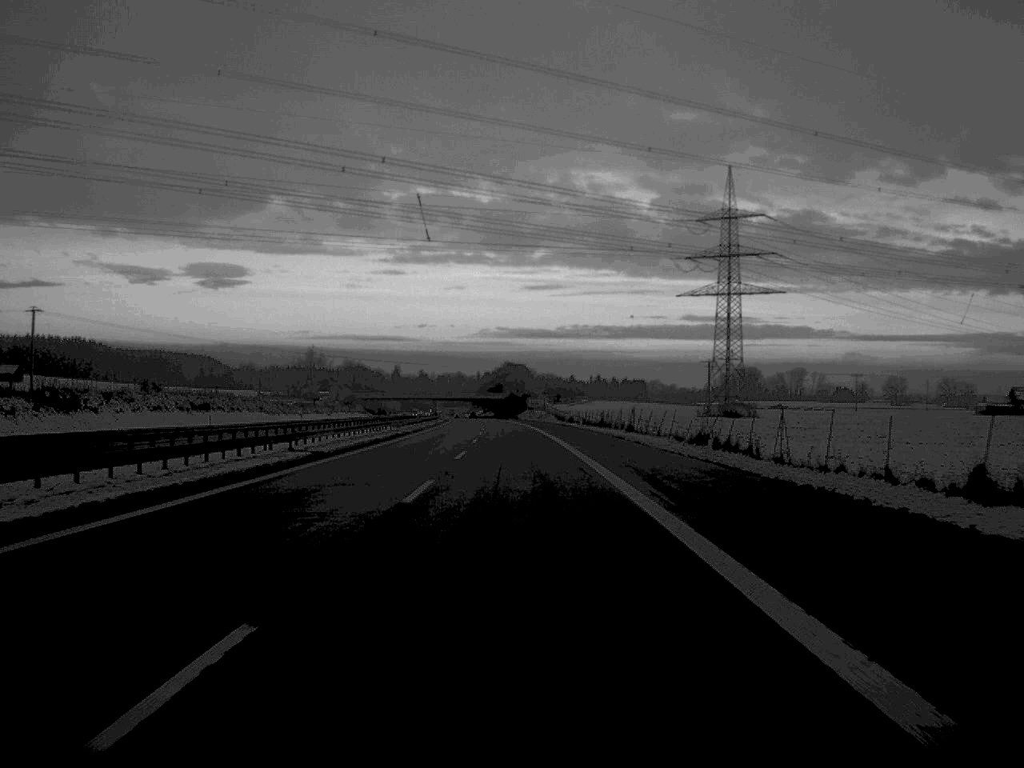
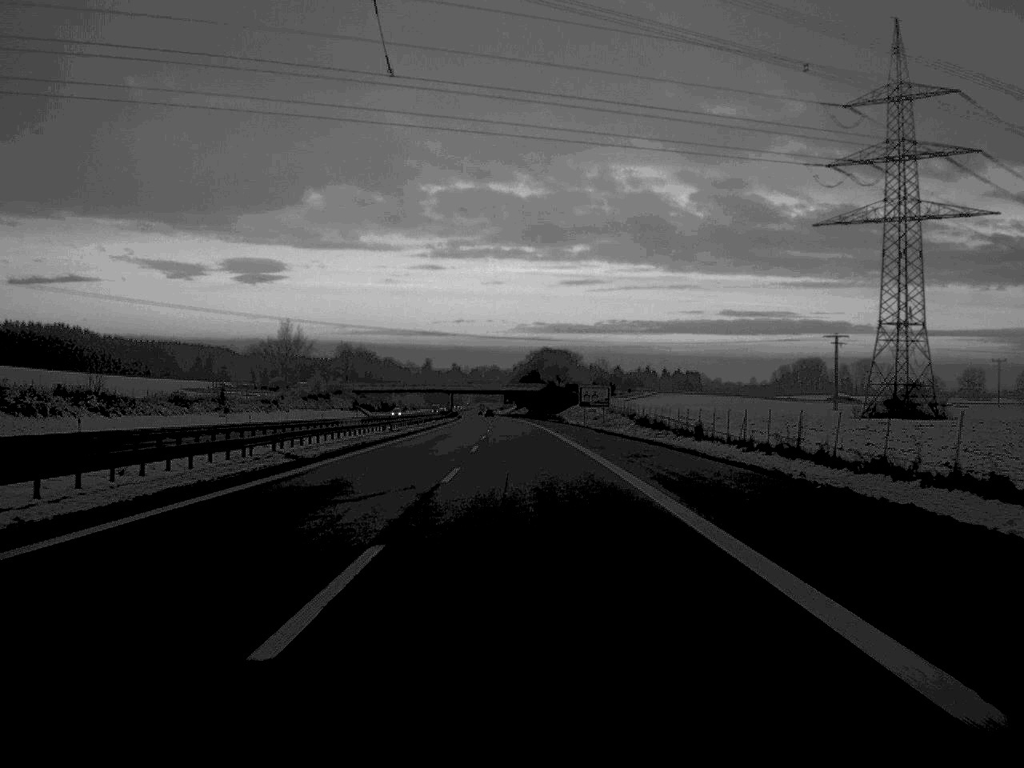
(-1.3, +84.6) m; -2°
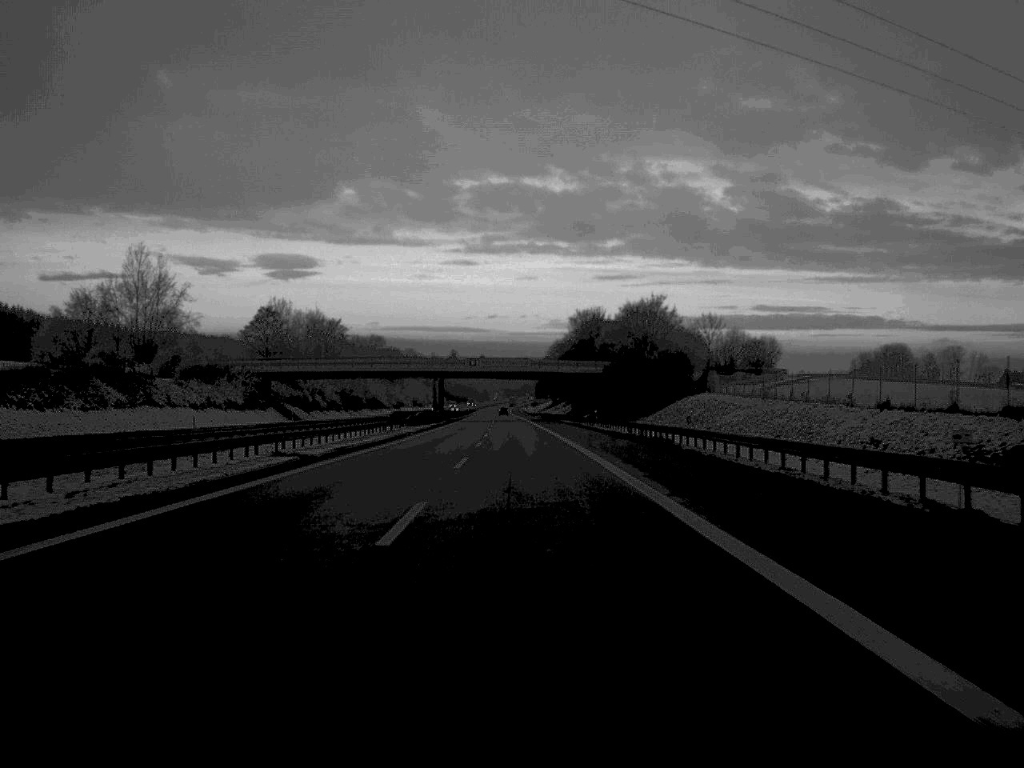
(-1.7, +118.9) m; -1°
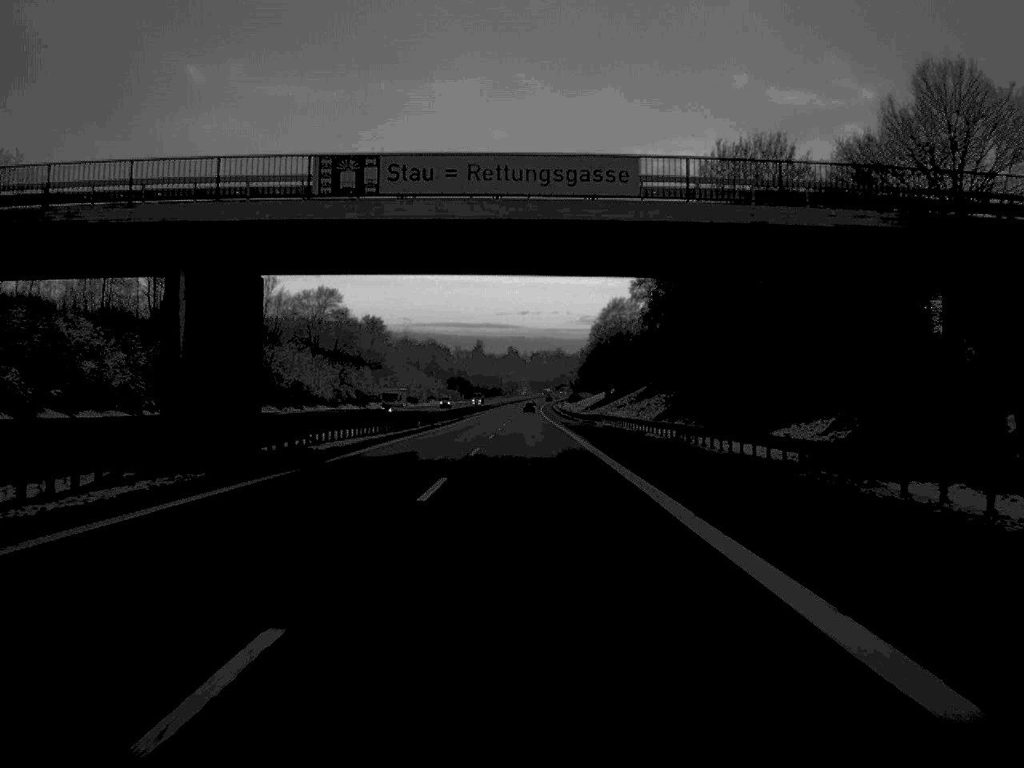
(-1.4, +119.3) m; -1°
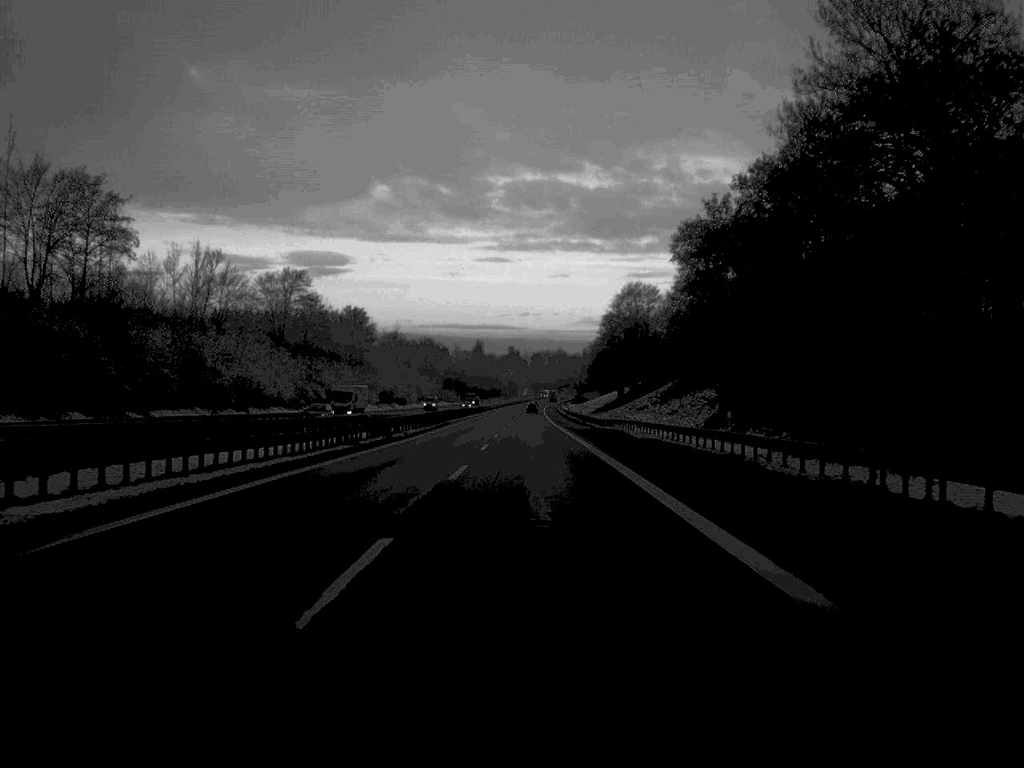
(0.0, +29.6) m; 0°
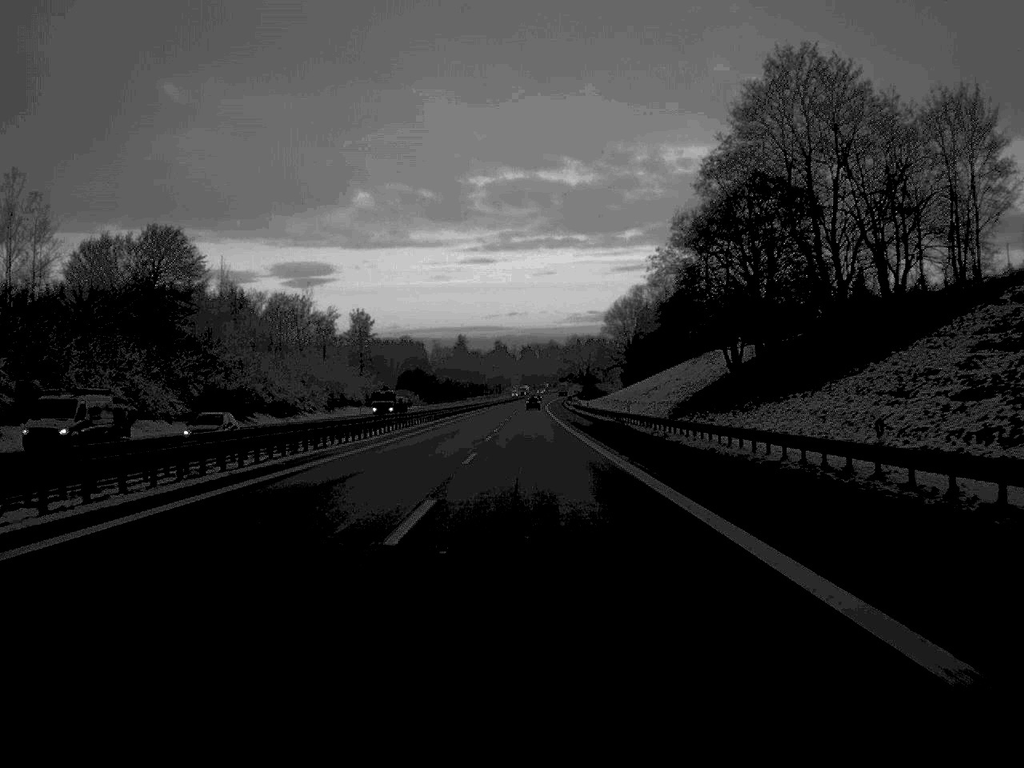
(+0.3, +120.2) m; 0°
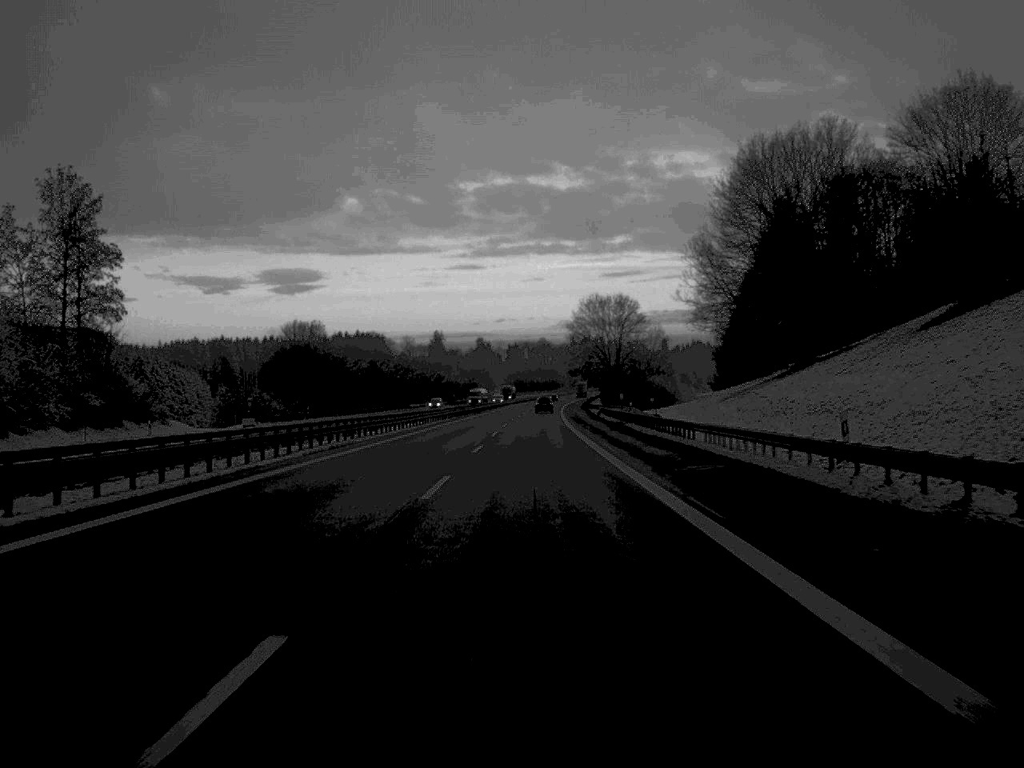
(+0.4, +148.2) m; +1°
